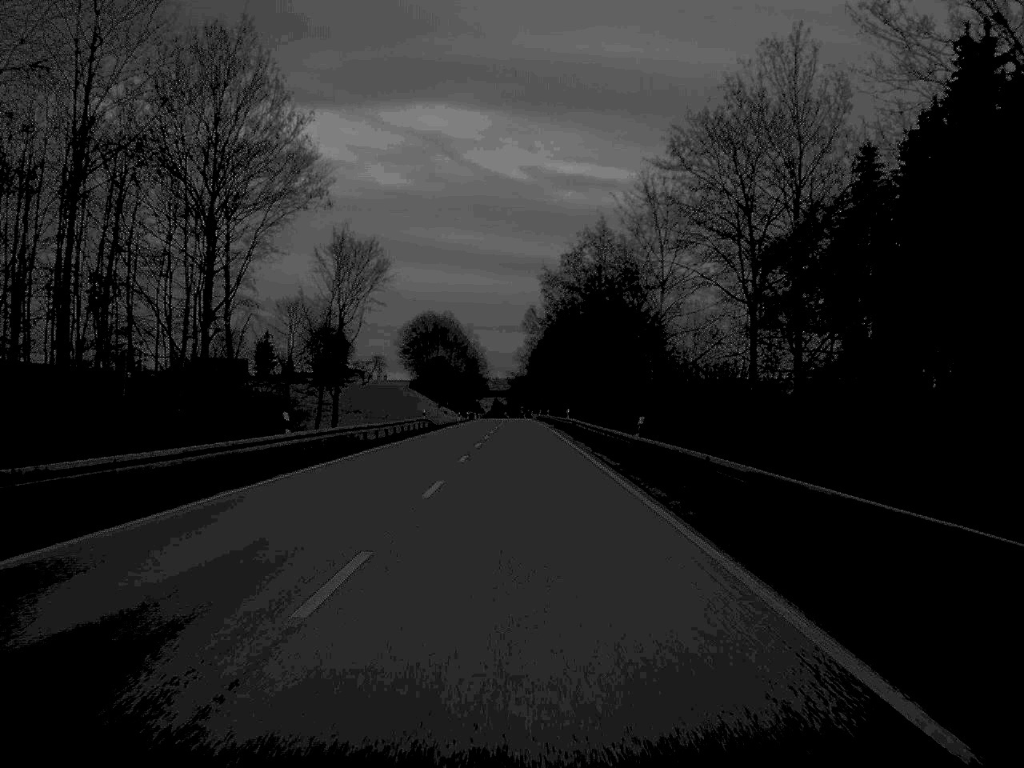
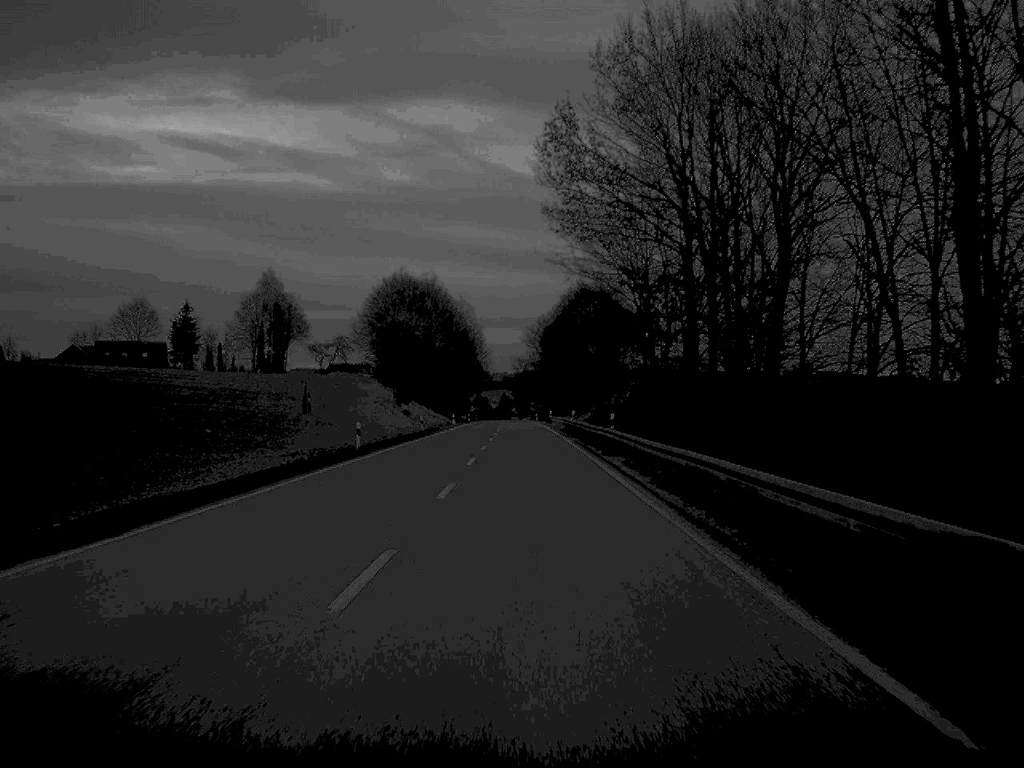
(-0.3, +84.4) m; 0°
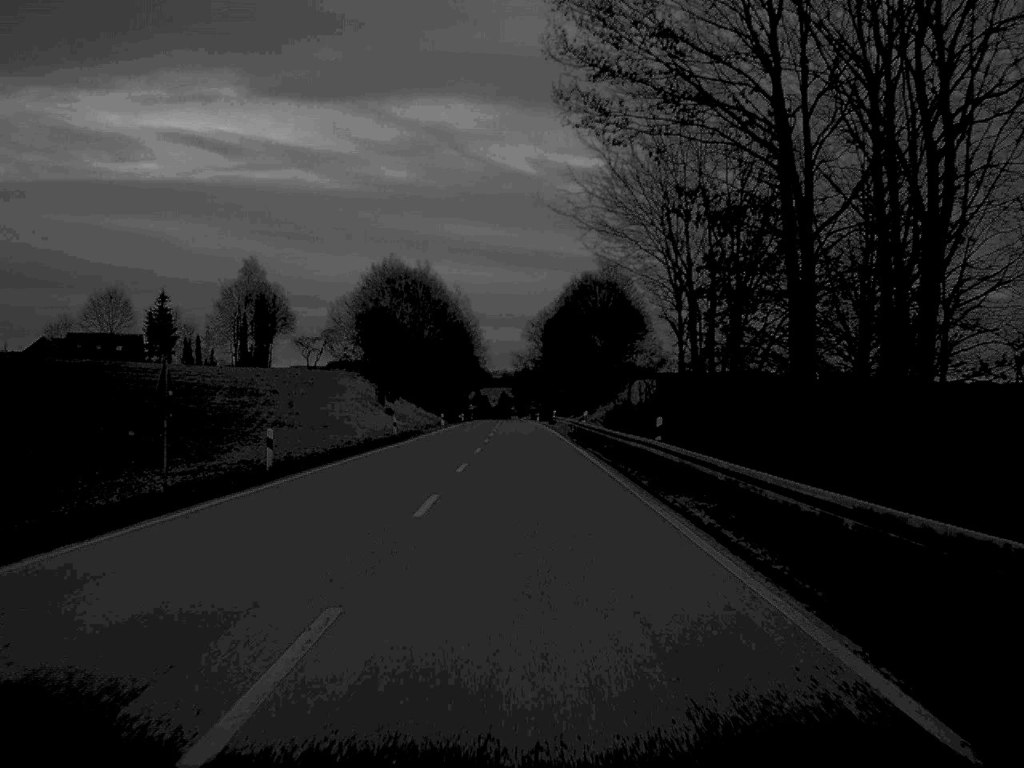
(0.0, +16.0) m; 0°
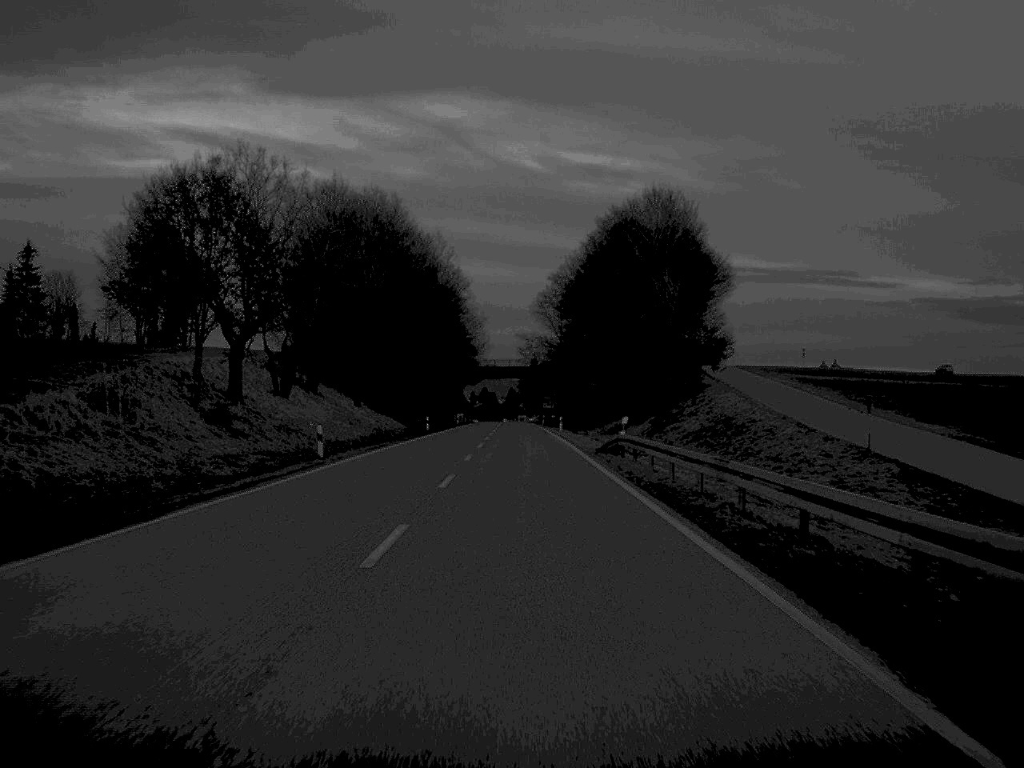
(-0.2, +65.6) m; 0°
